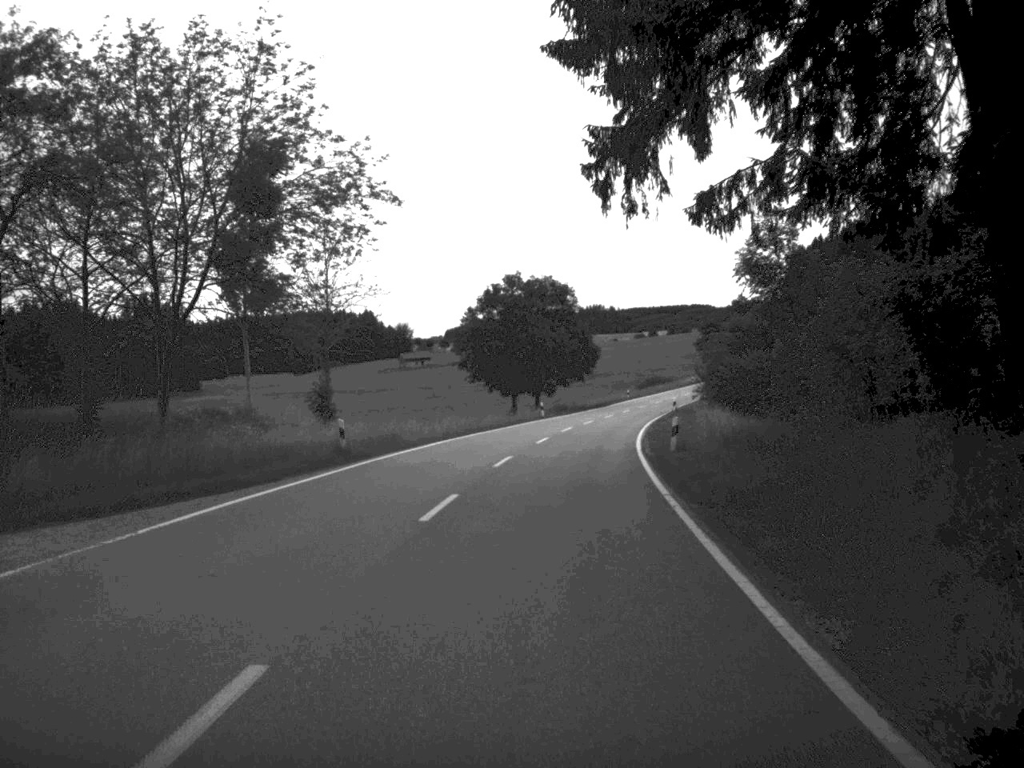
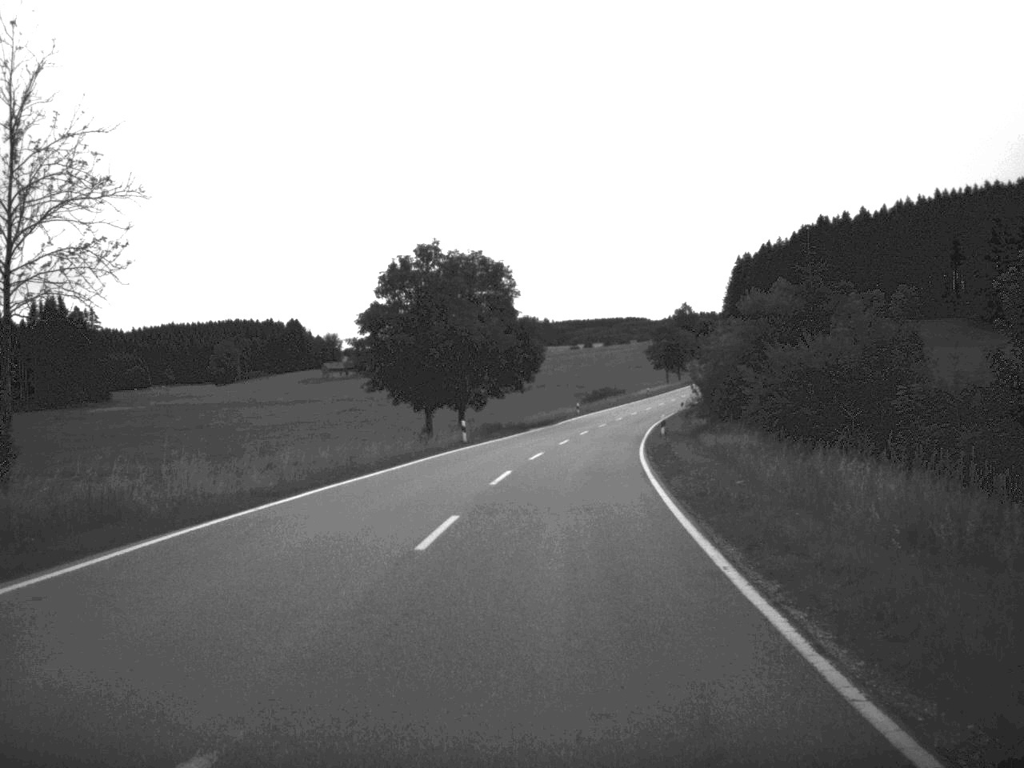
(+0.7, +25.1) m; +3°
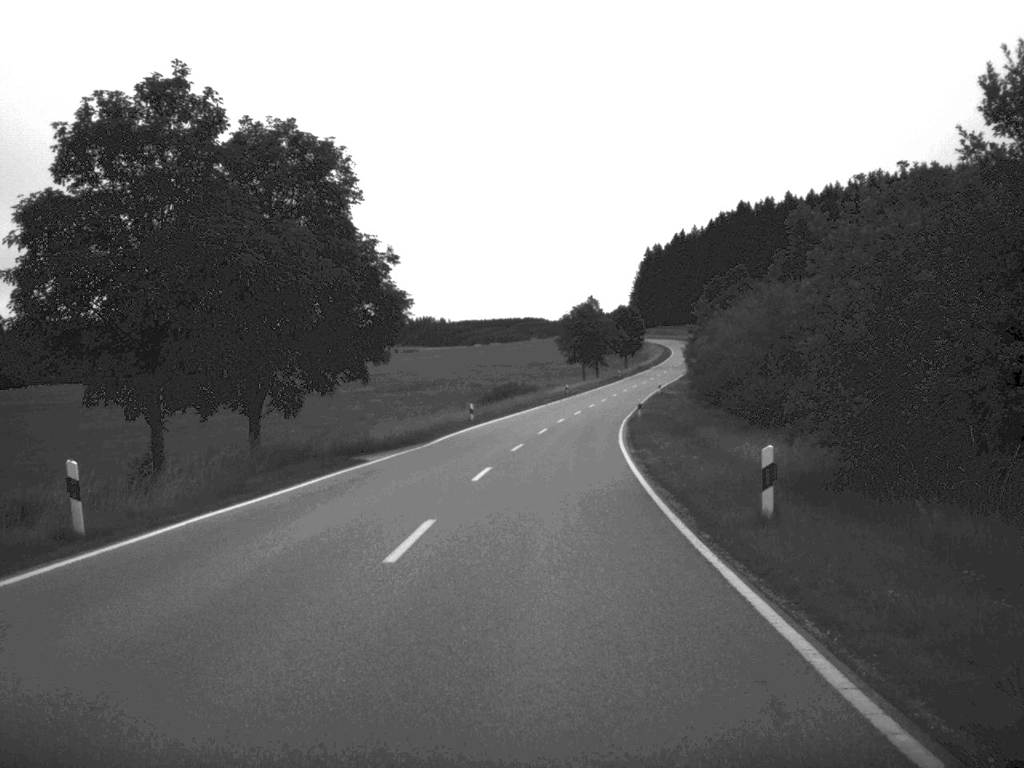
(+1.5, +35.7) m; +4°
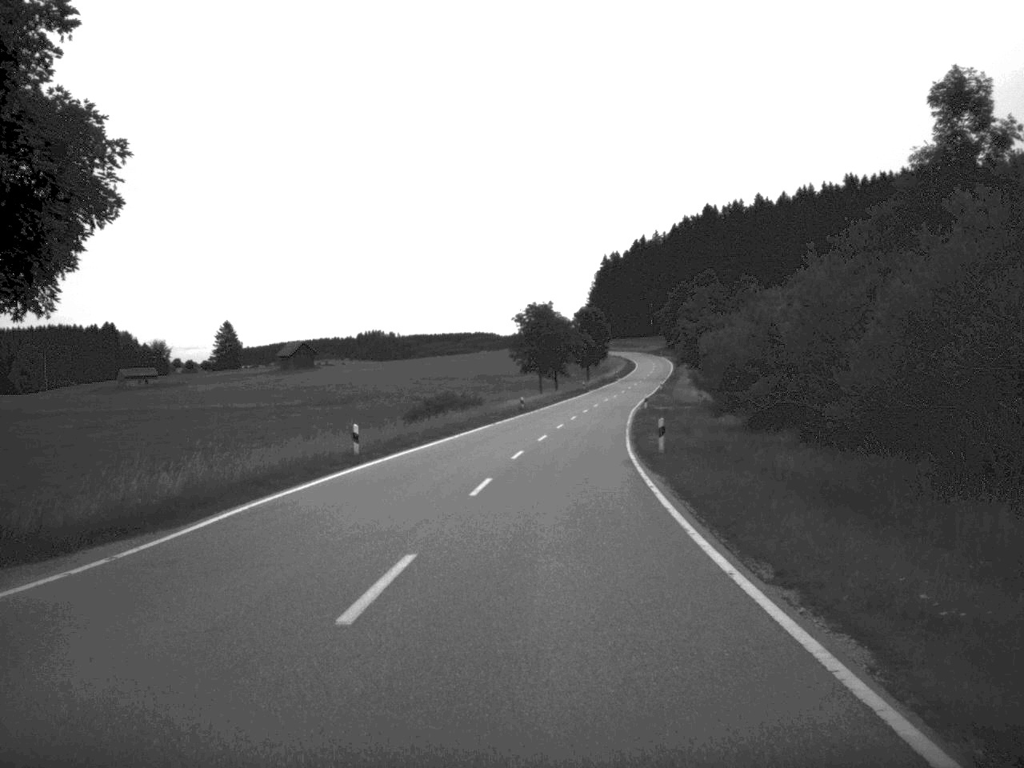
(+0.5, +26.5) m; +2°
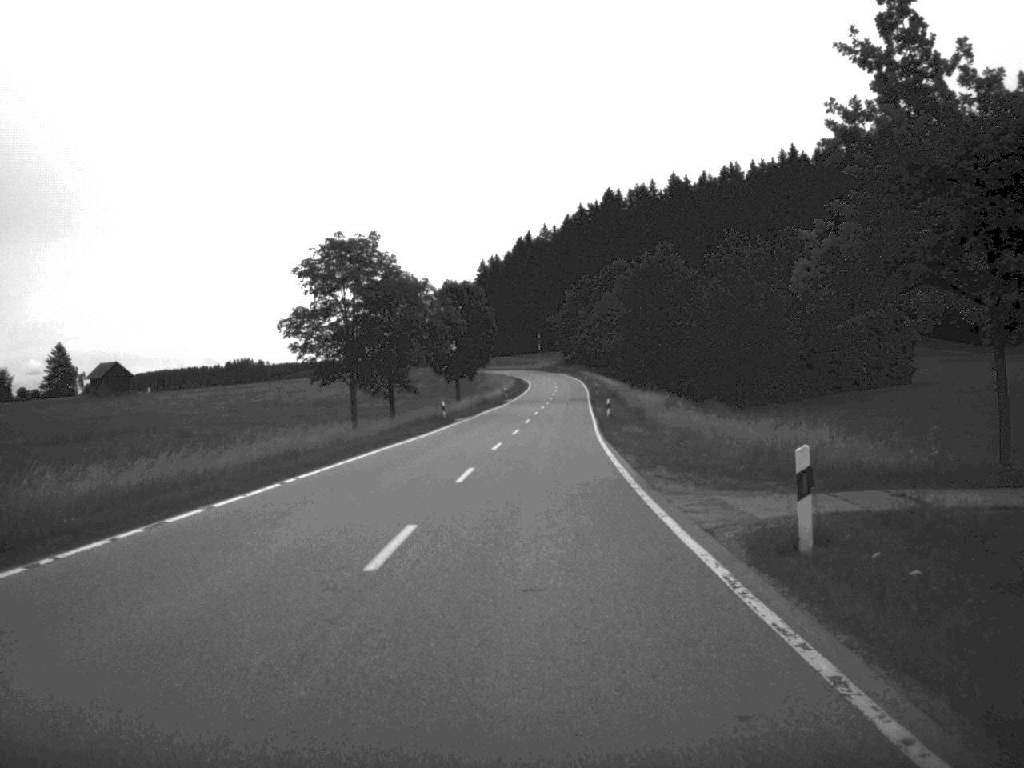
(+3.7, +67.8) m; +5°
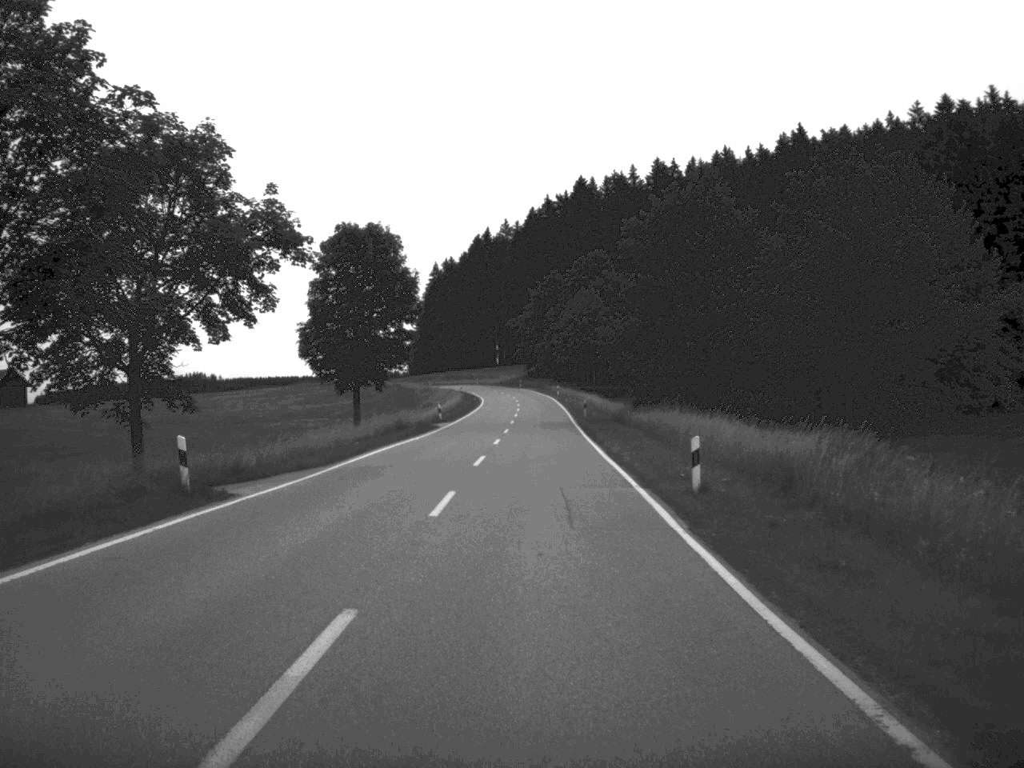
(+0.6, +40.9) m; +2°
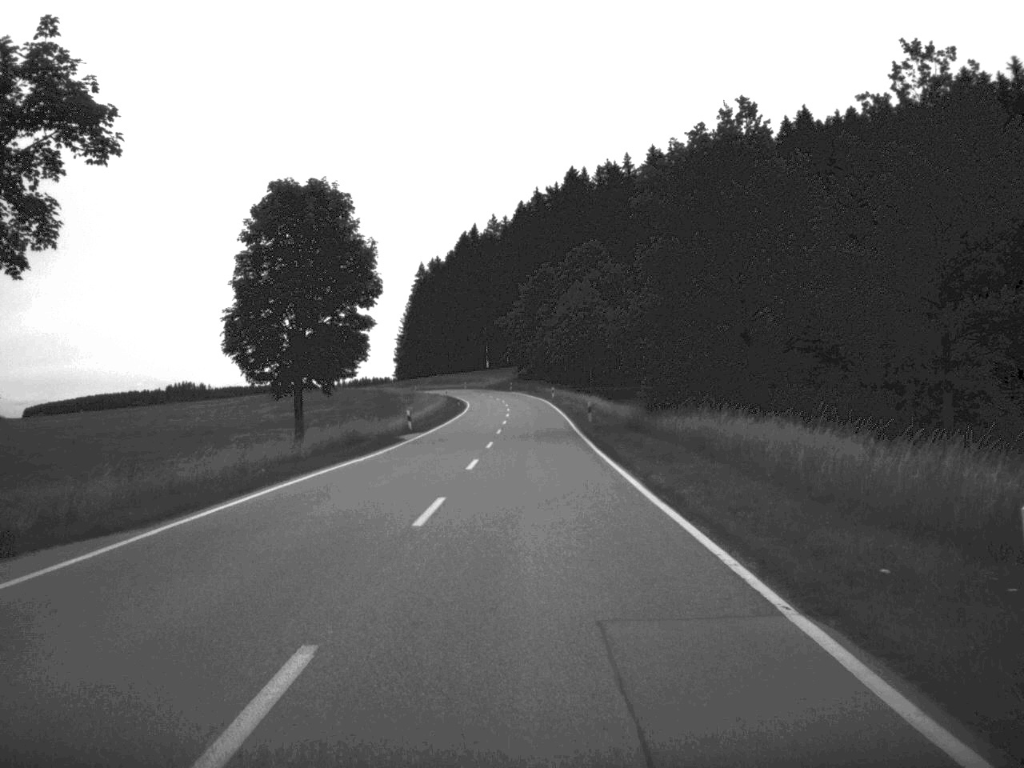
(0.0, +13.5) m; 0°
